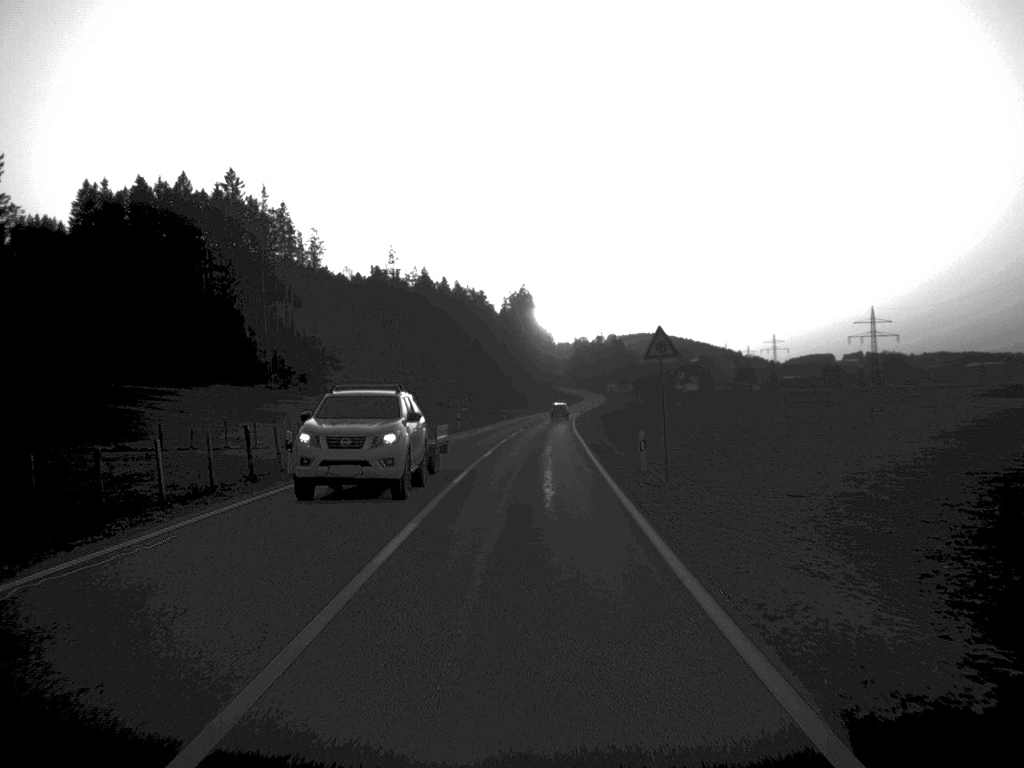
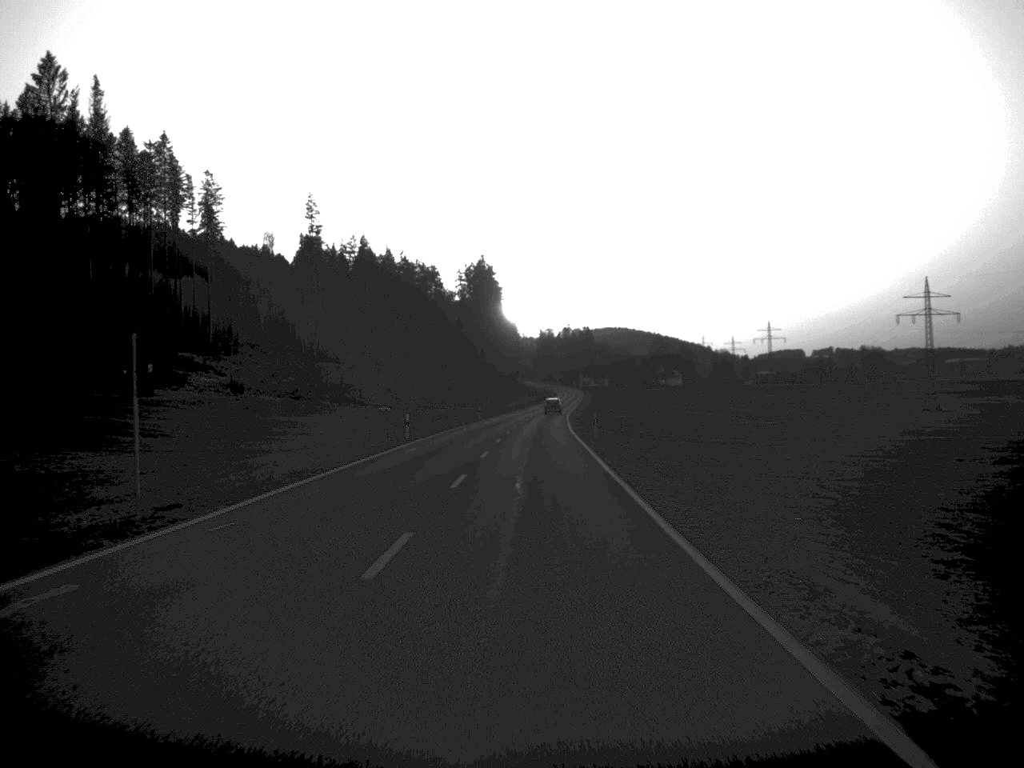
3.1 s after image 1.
(+1.2, +75.3) m; +2°
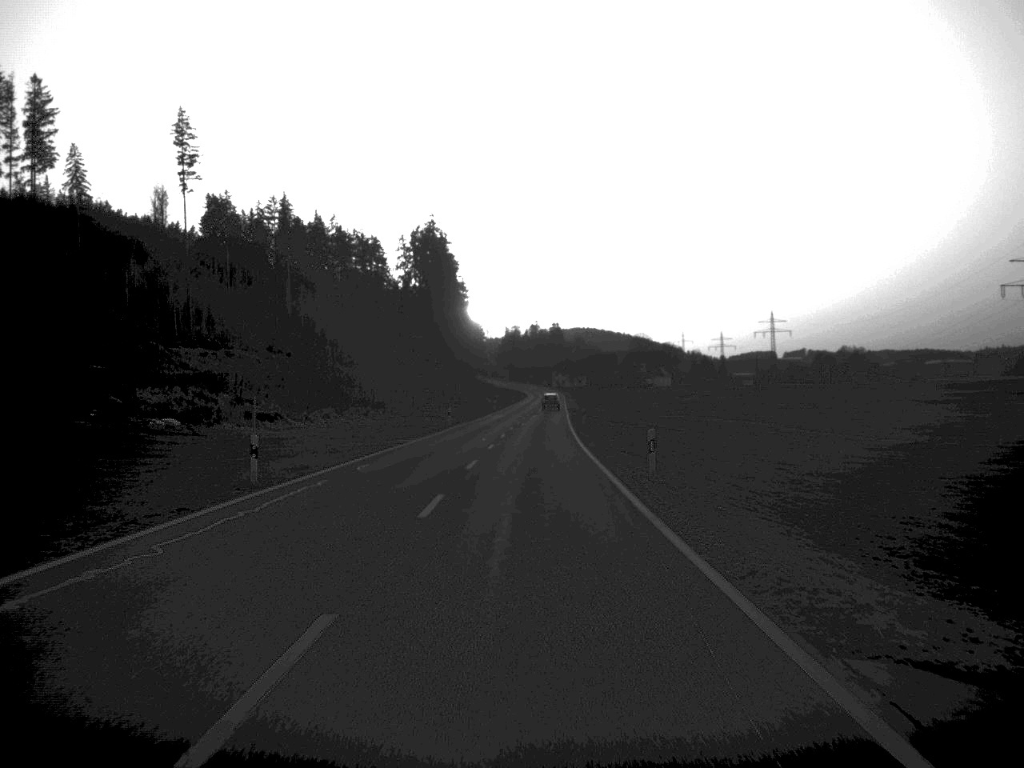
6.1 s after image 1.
(+1.0, +77.0) m; +2°
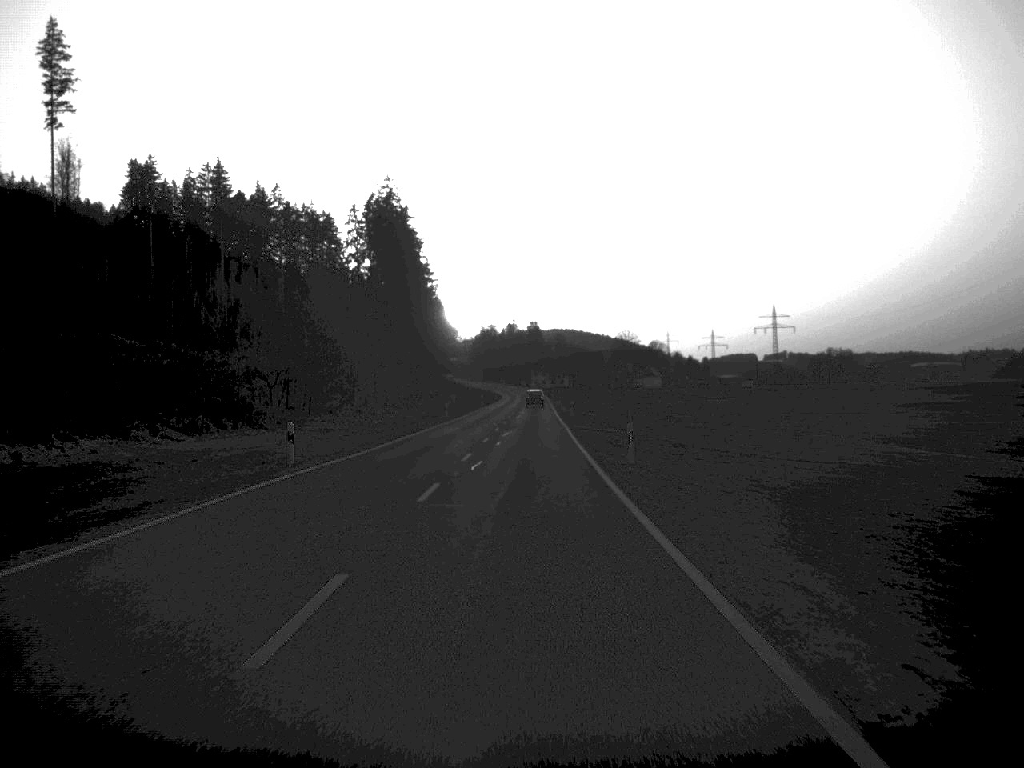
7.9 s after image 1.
(+0.5, +45.1) m; +1°
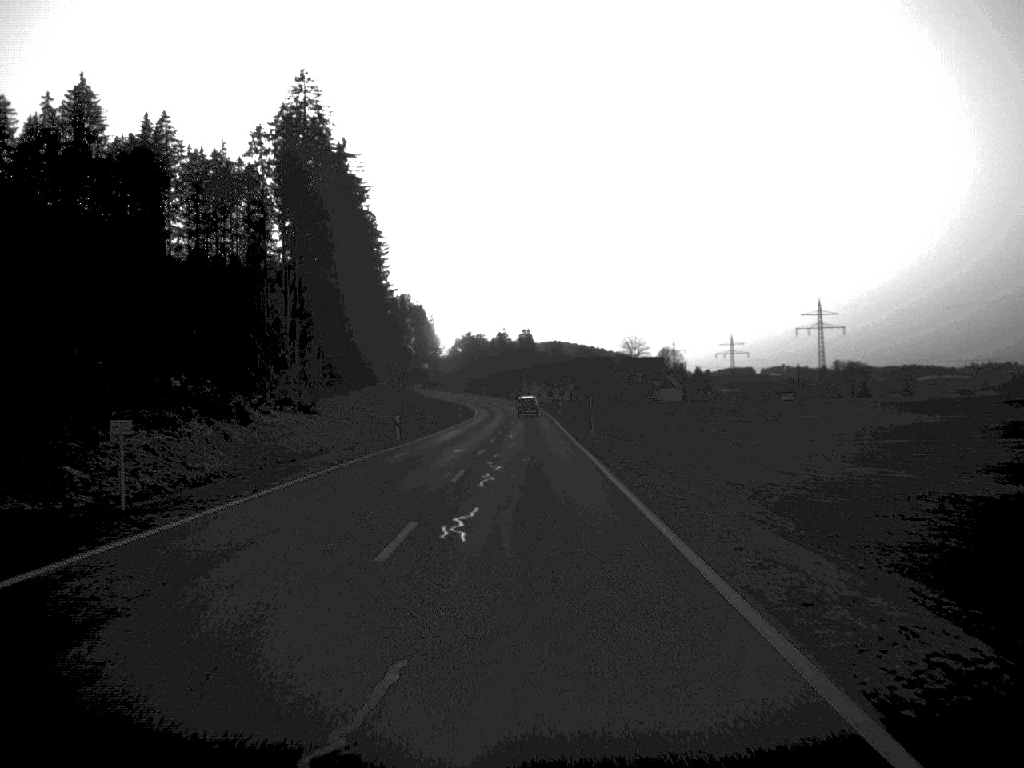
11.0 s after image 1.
(+0.4, +77.6) m; 0°
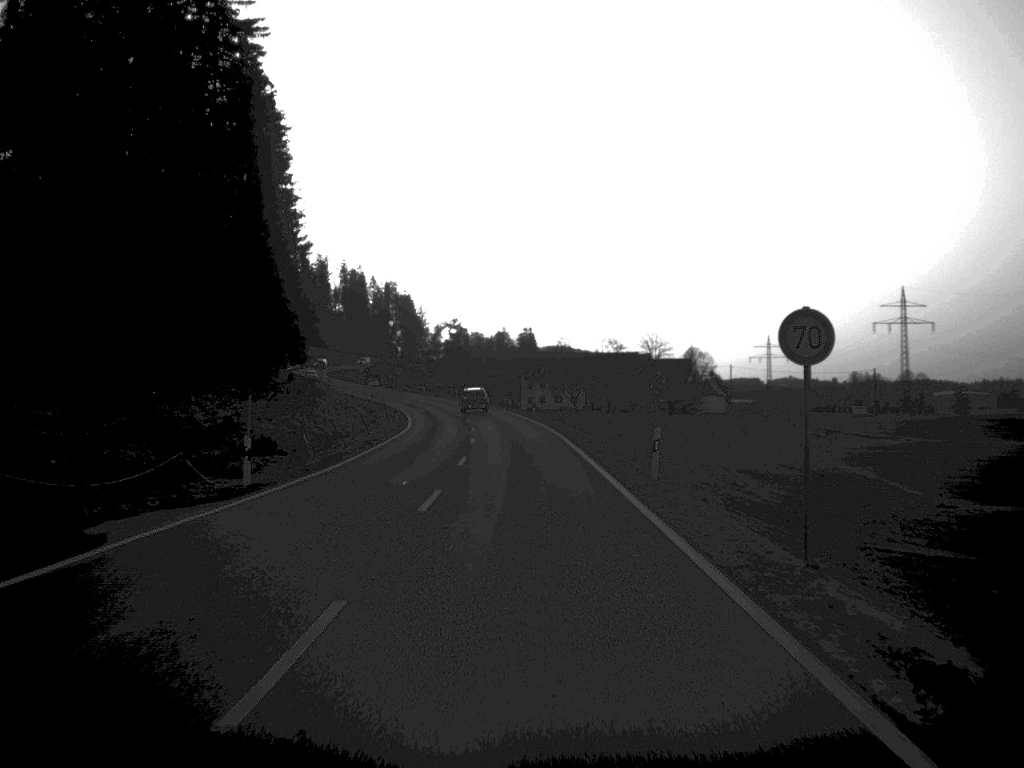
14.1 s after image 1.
(+0.3, +77.3) m; 0°
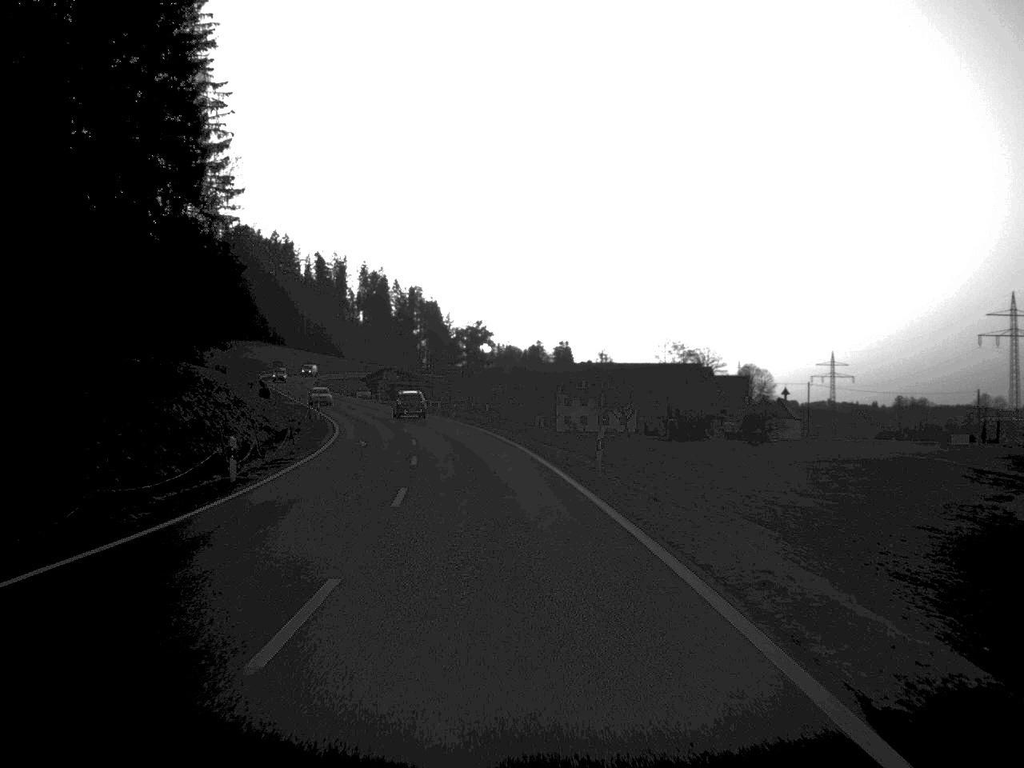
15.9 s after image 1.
(-0.3, +45.9) m; -2°
